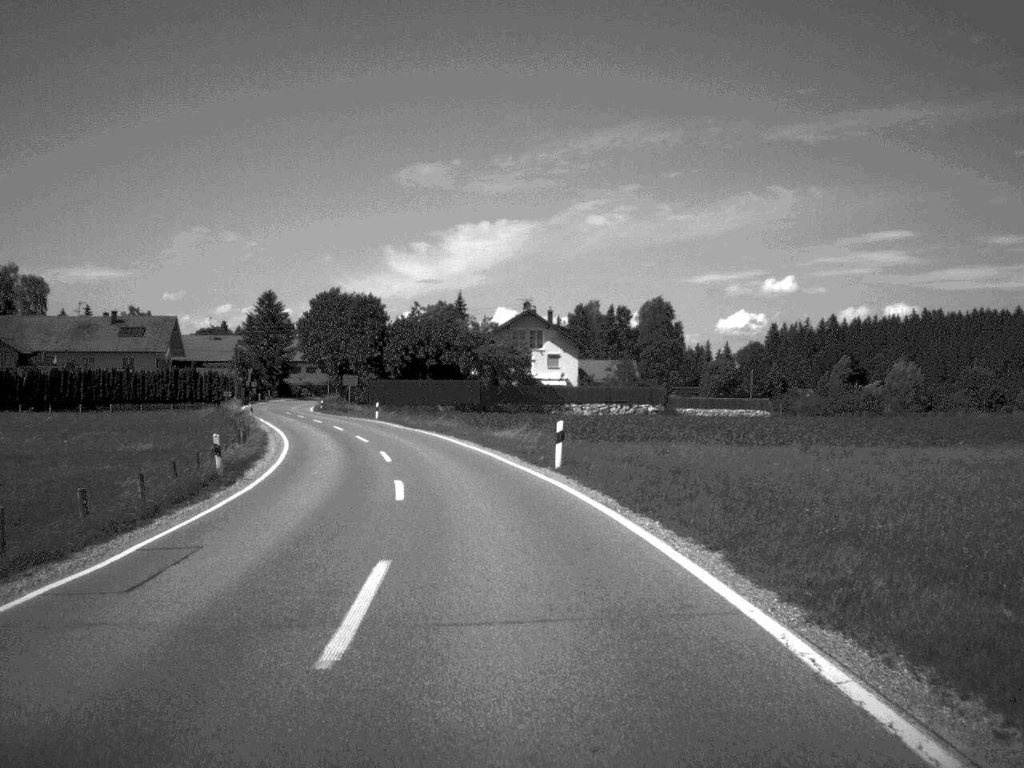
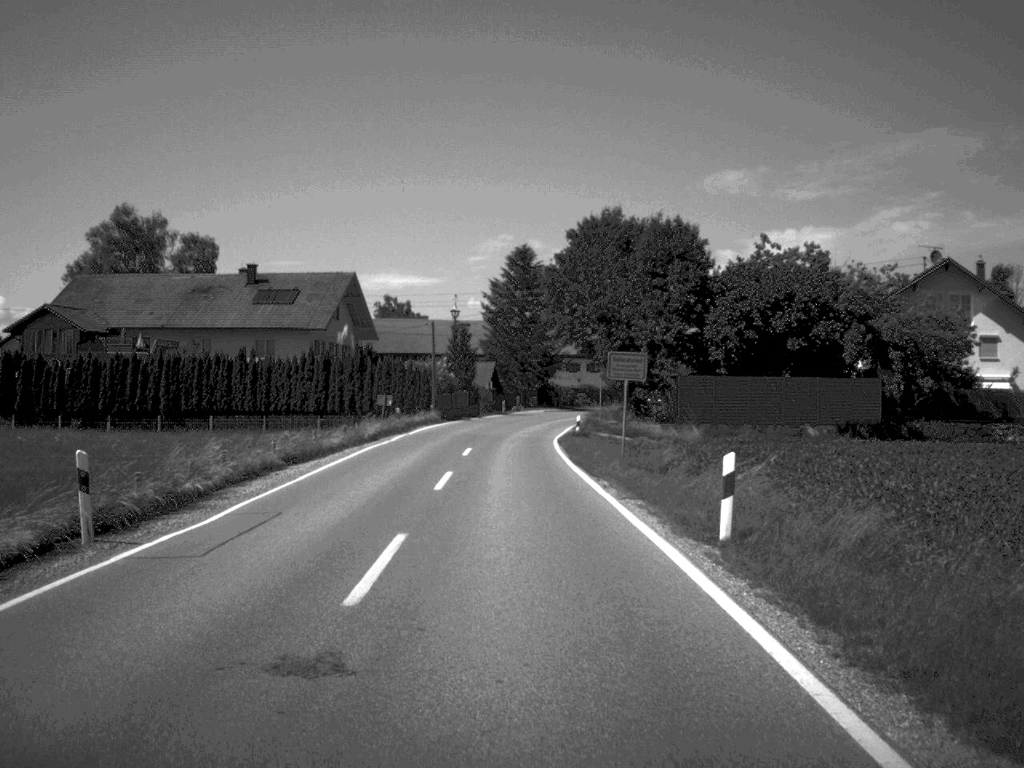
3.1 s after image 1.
(-6.9, +56.2) m; -14°
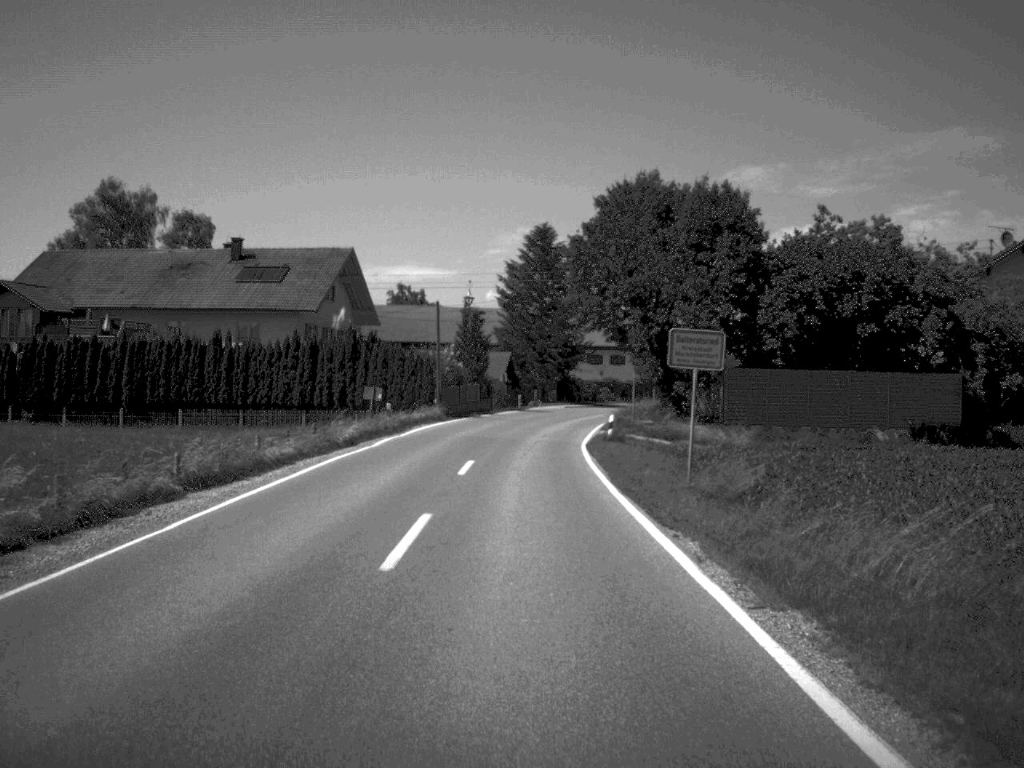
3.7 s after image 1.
(-0.1, +9.9) m; -1°
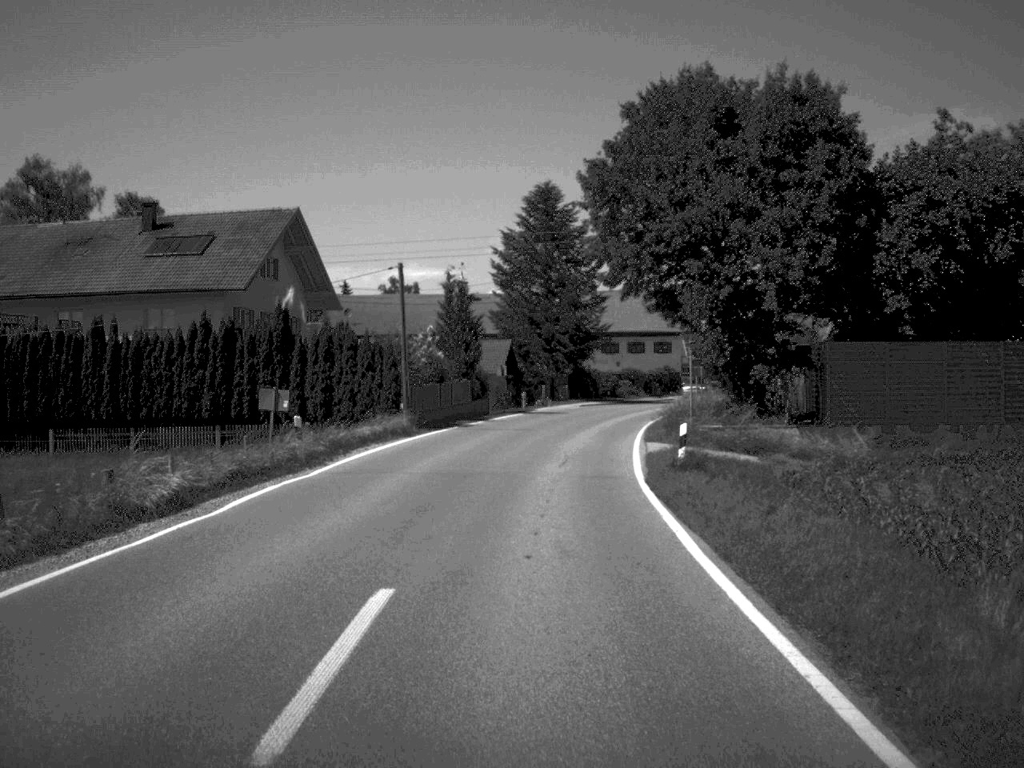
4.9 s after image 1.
(-0.1, +17.9) m; 0°
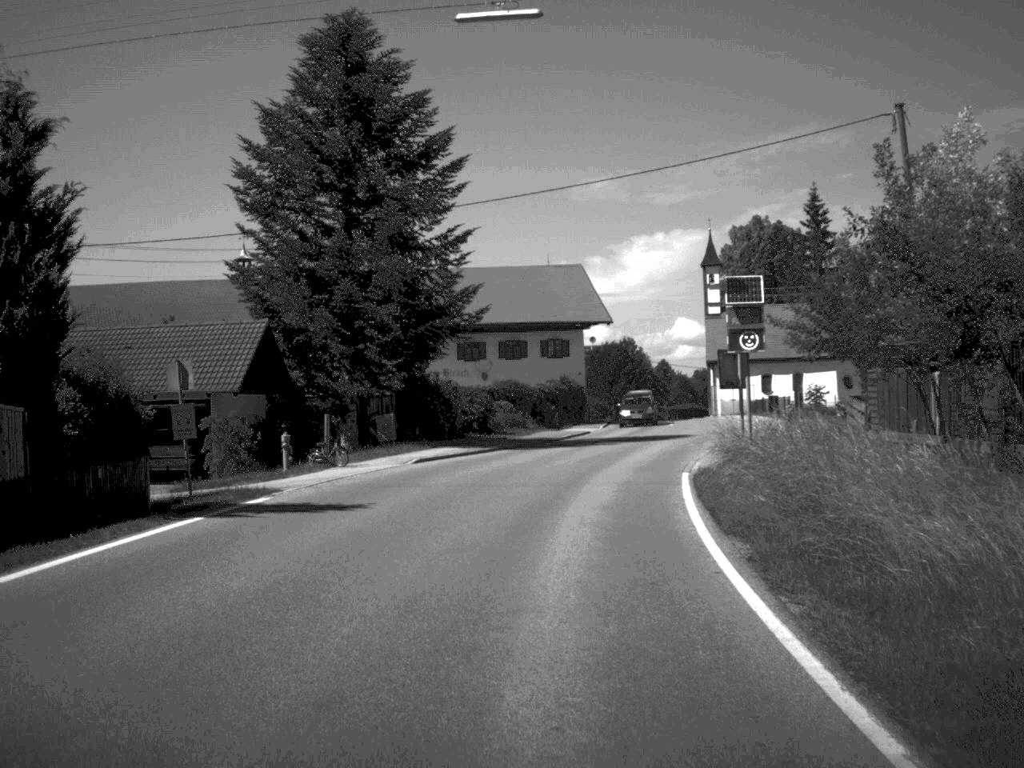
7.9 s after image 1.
(+1.9, +40.9) m; +6°
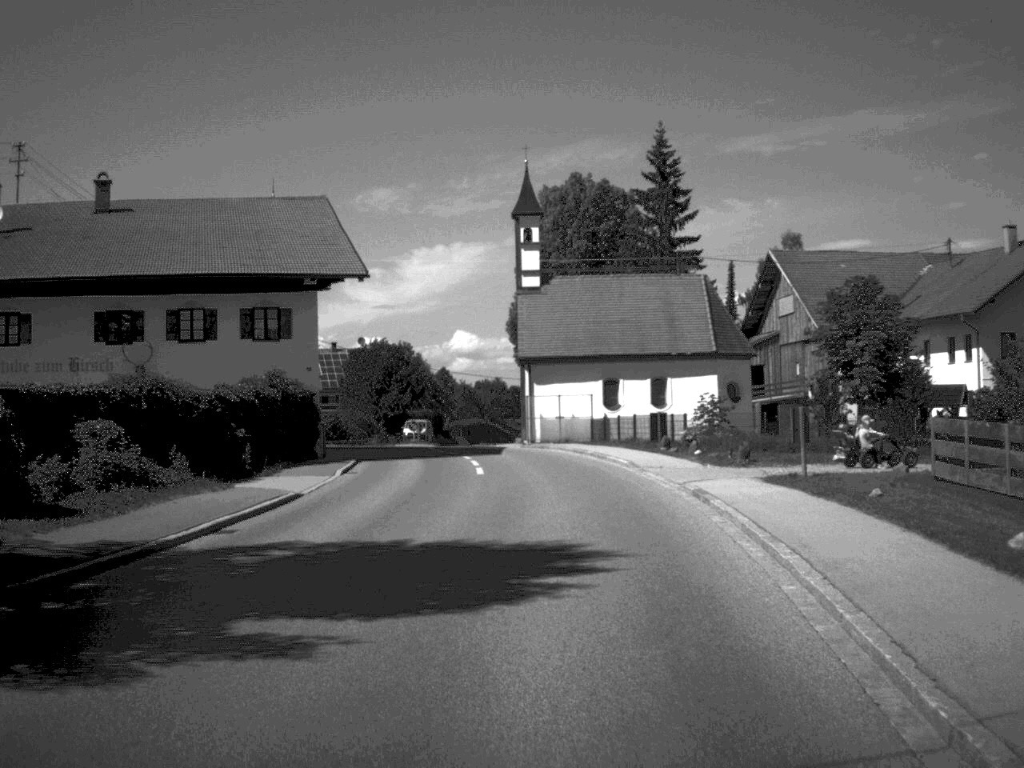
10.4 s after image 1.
(+2.4, +30.2) m; +10°
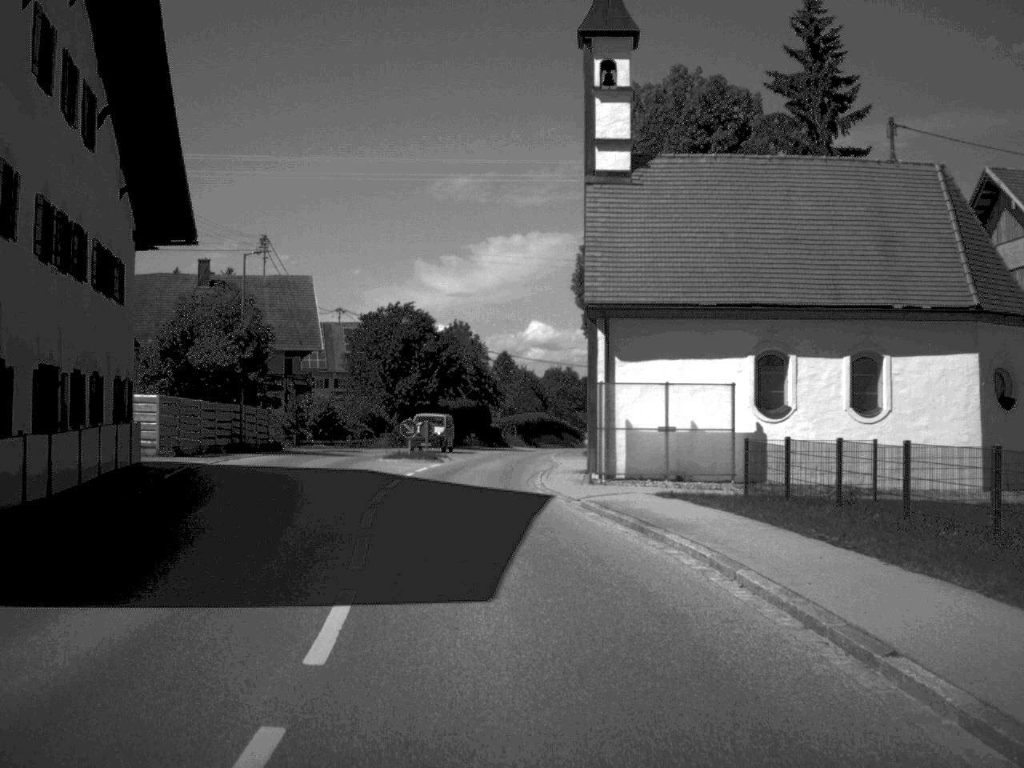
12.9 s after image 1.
(0.0, +29.0) m; -4°
